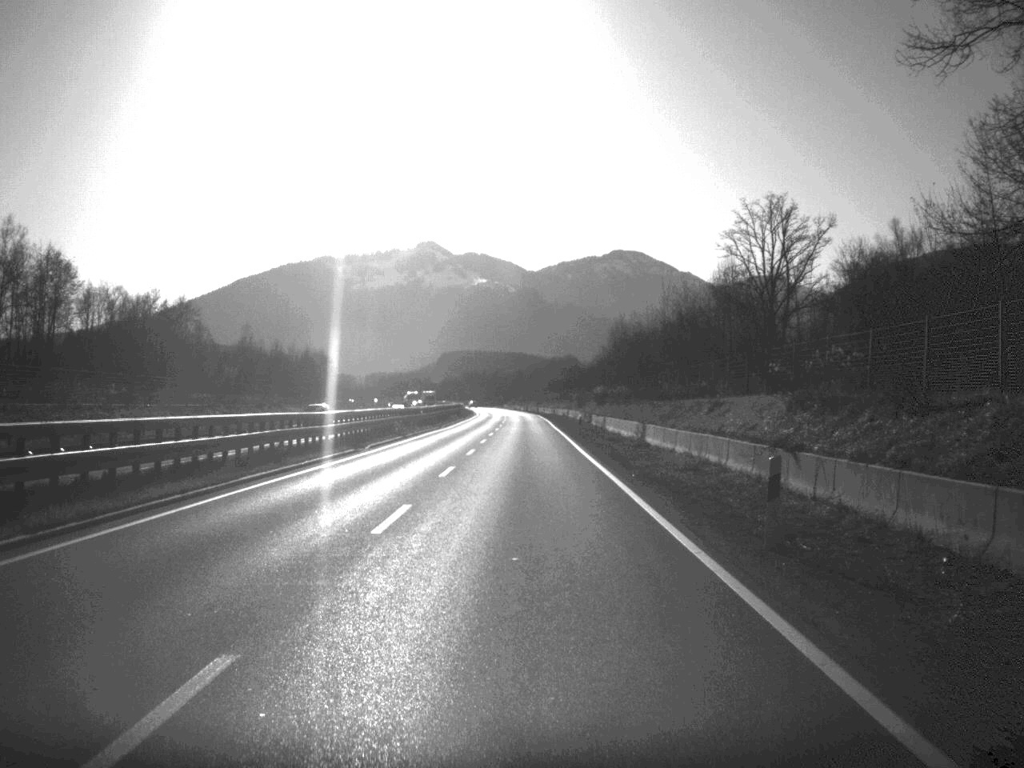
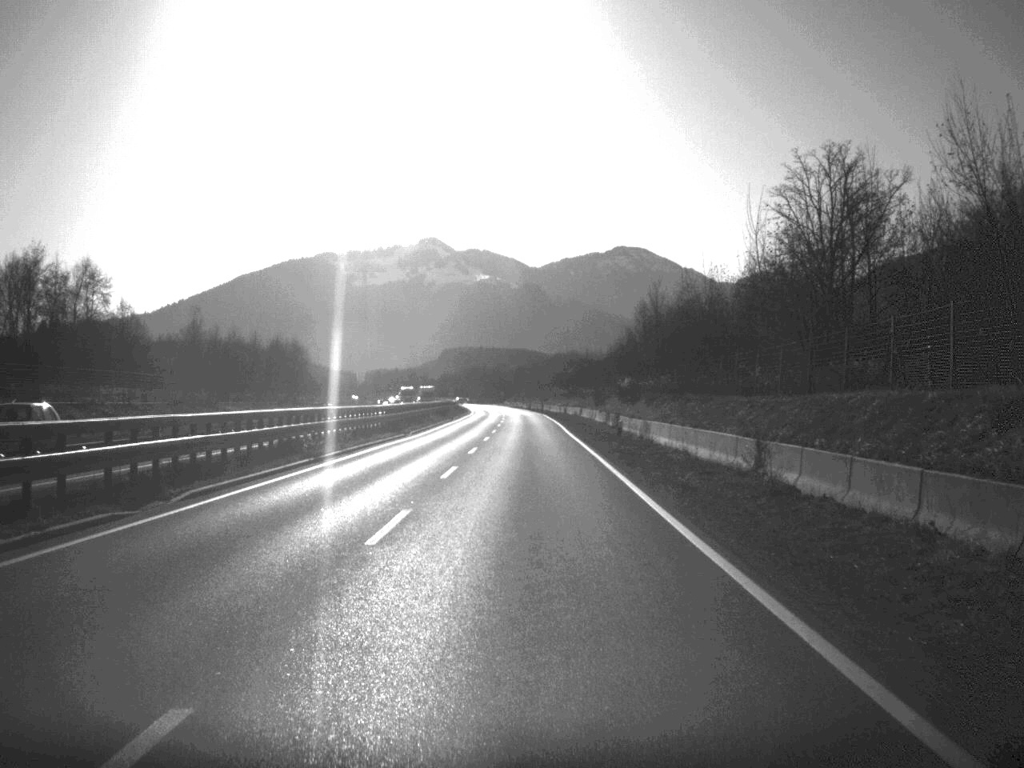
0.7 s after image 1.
(0.0, +25.1) m; 0°
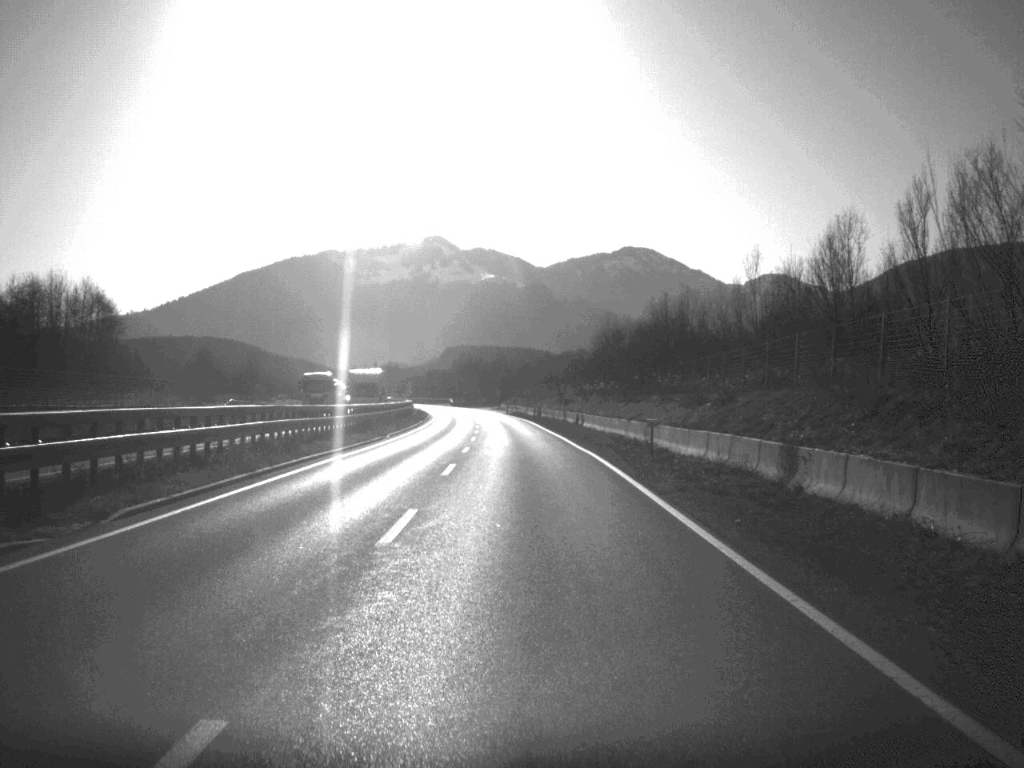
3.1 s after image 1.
(-0.1, +83.2) m; 0°
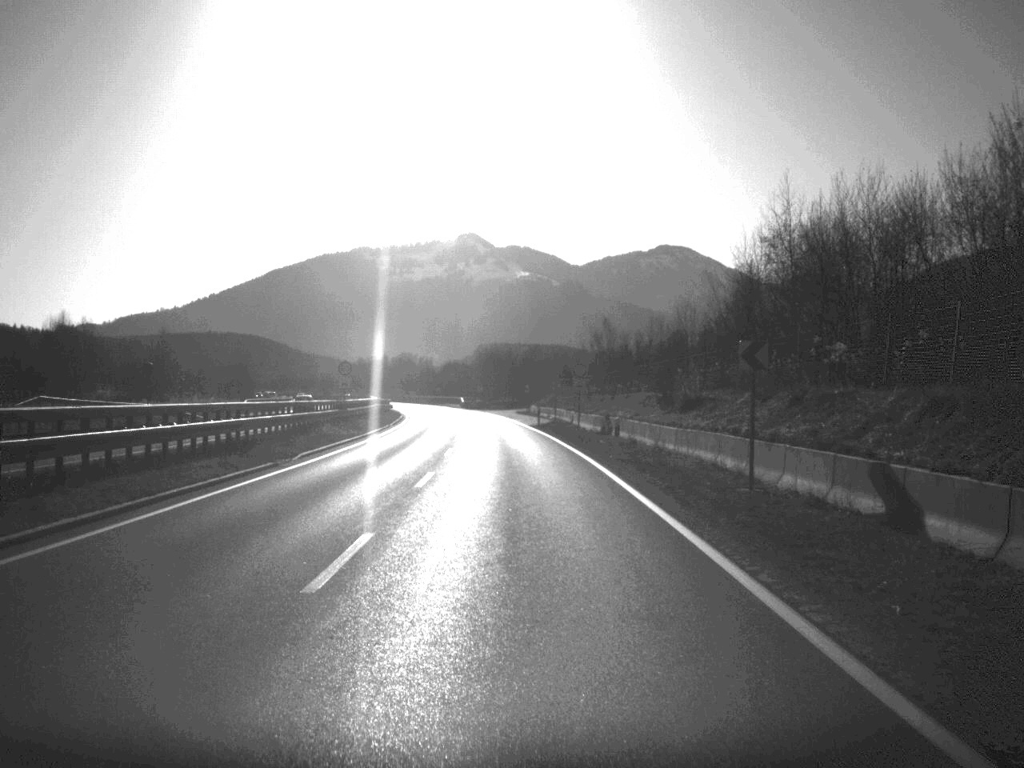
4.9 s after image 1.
(-0.7, +62.8) m; -2°
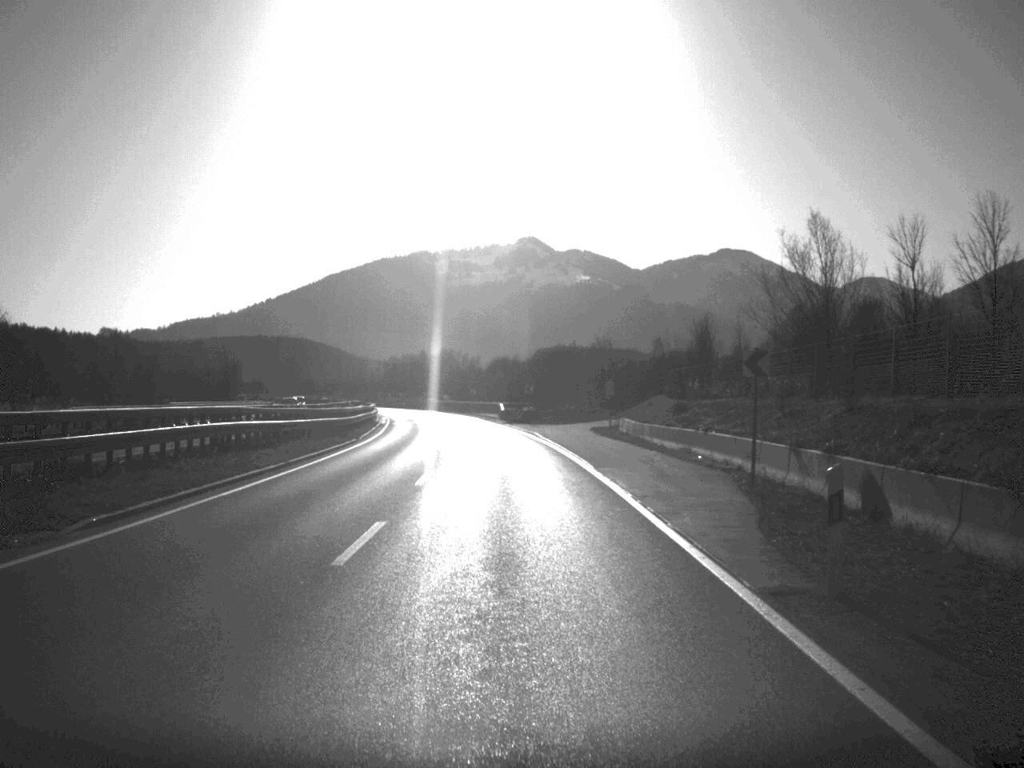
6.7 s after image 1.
(-1.3, +57.6) m; -3°
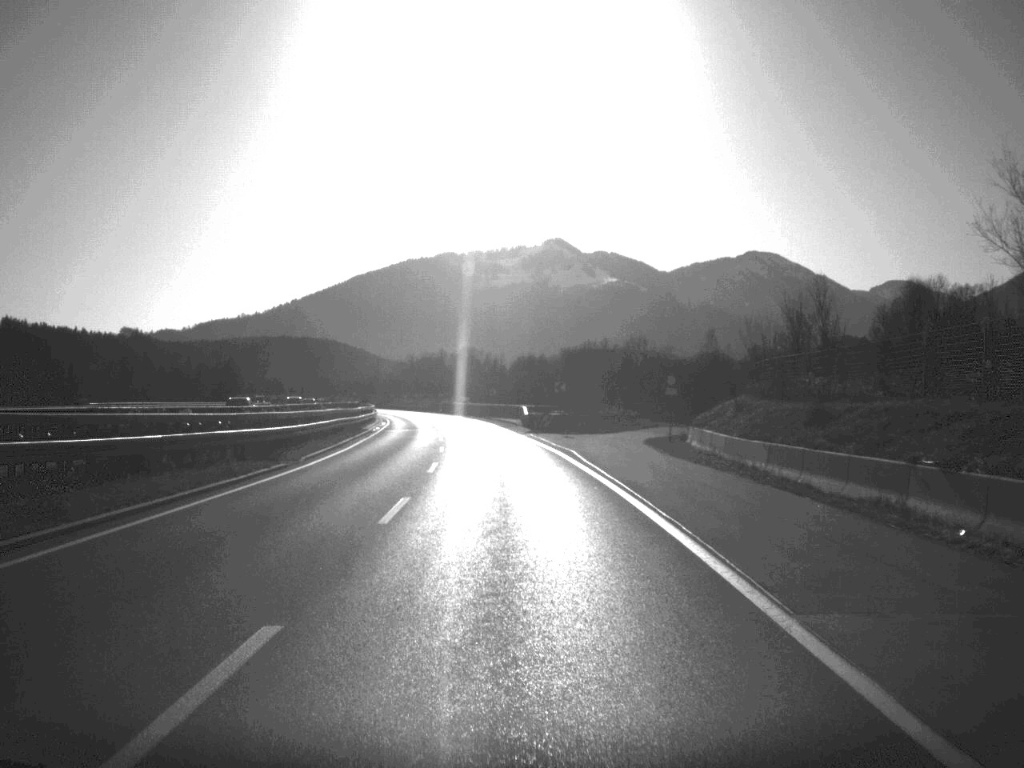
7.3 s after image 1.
(-0.2, +19.7) m; -1°
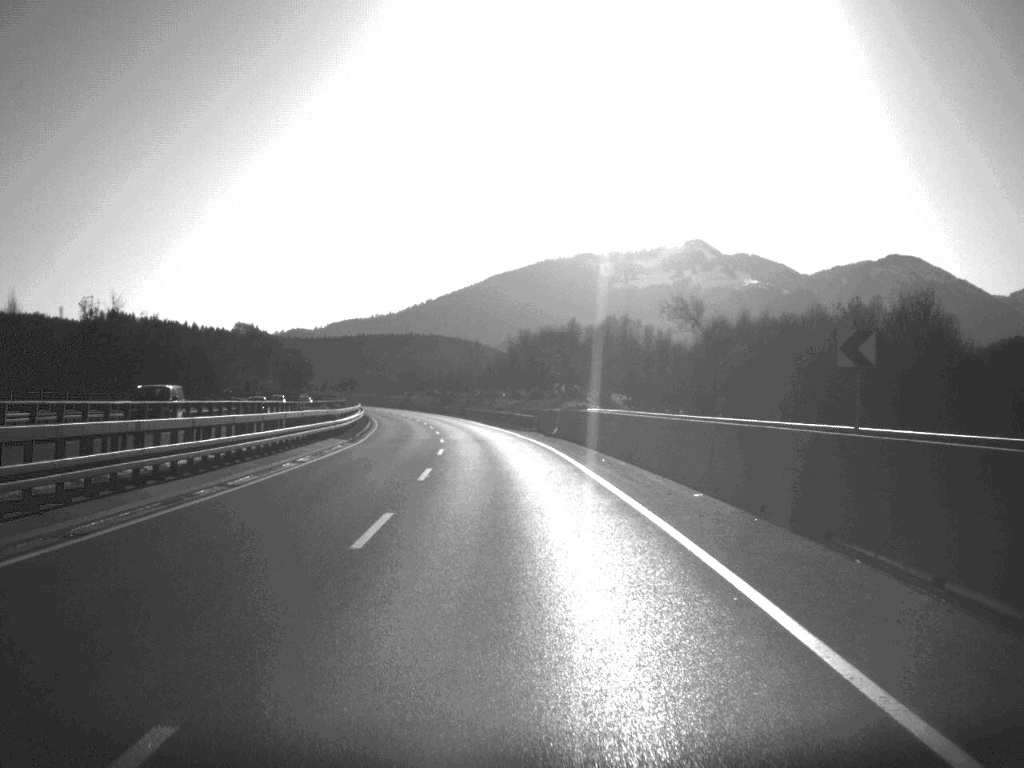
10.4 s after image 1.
(-5.5, +98.3) m; -6°
